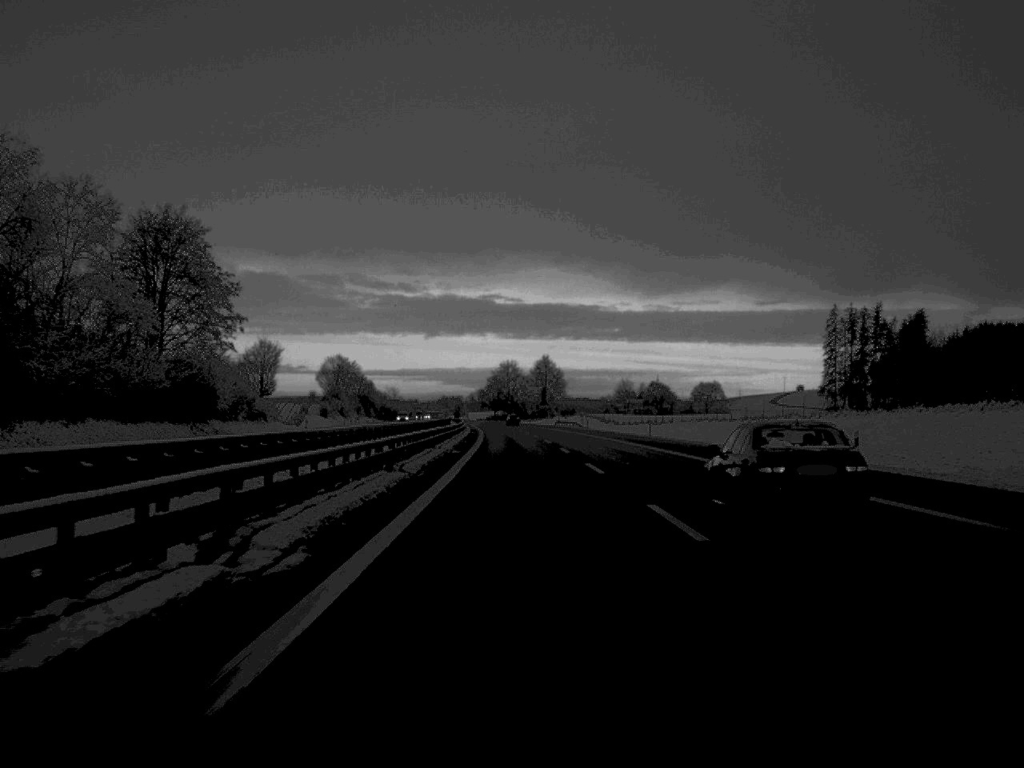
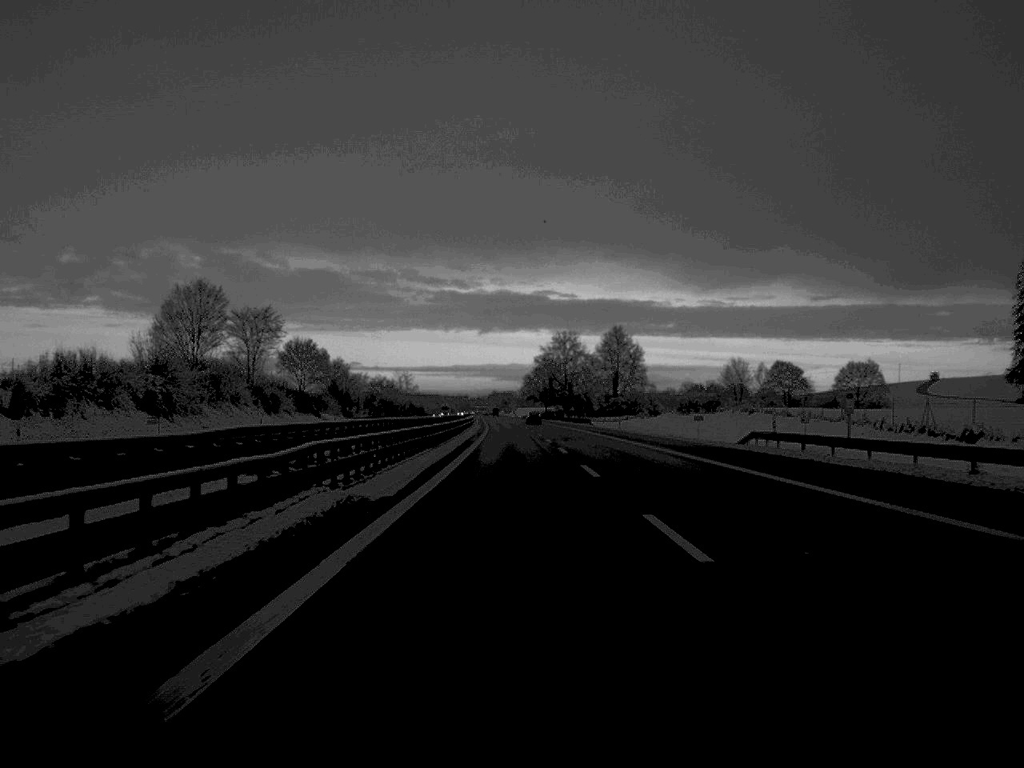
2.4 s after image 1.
(-2.7, +127.8) m; -2°
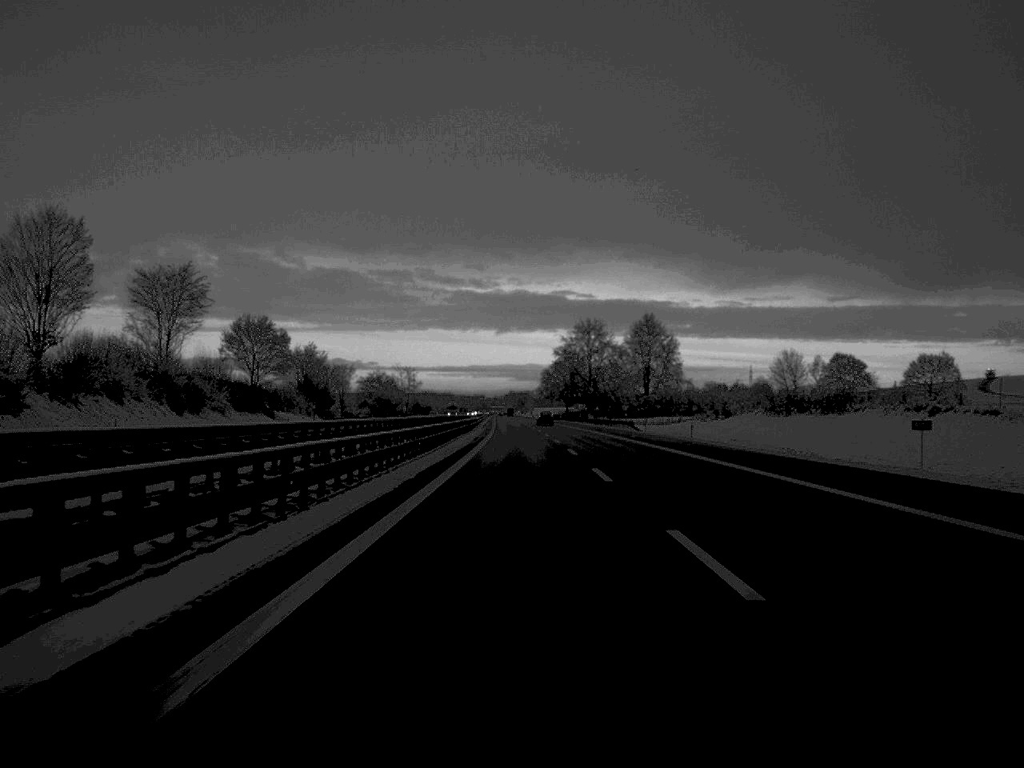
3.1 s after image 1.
(-0.3, +38.4) m; -1°
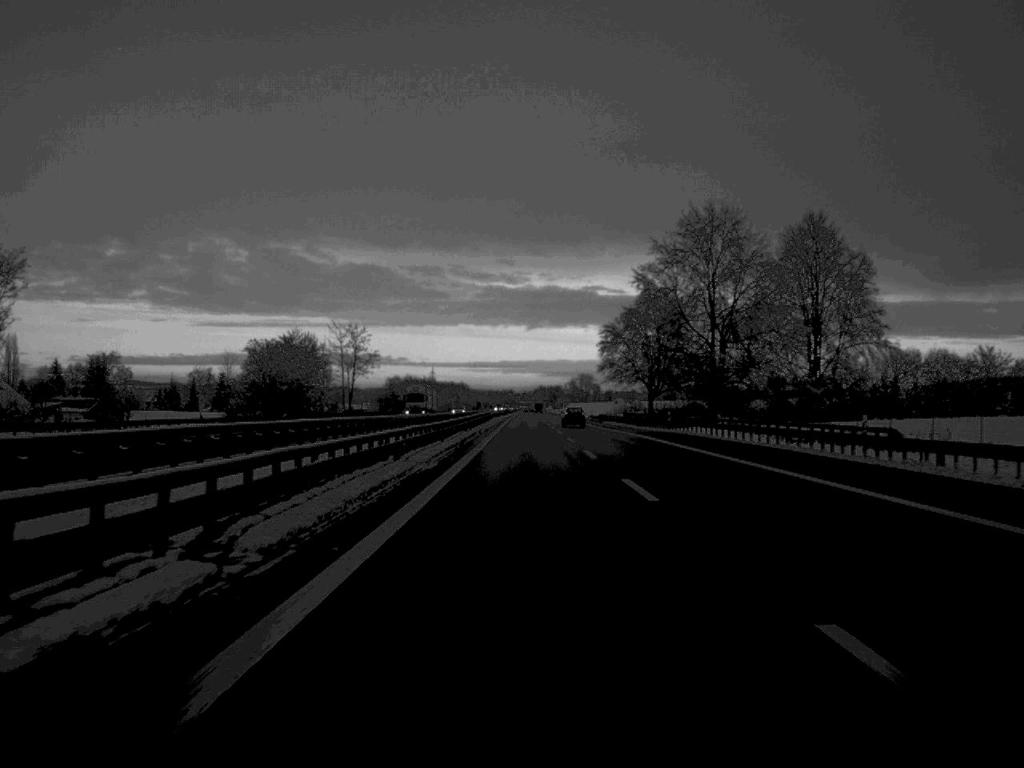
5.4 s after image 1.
(-1.7, +133.4) m; -1°
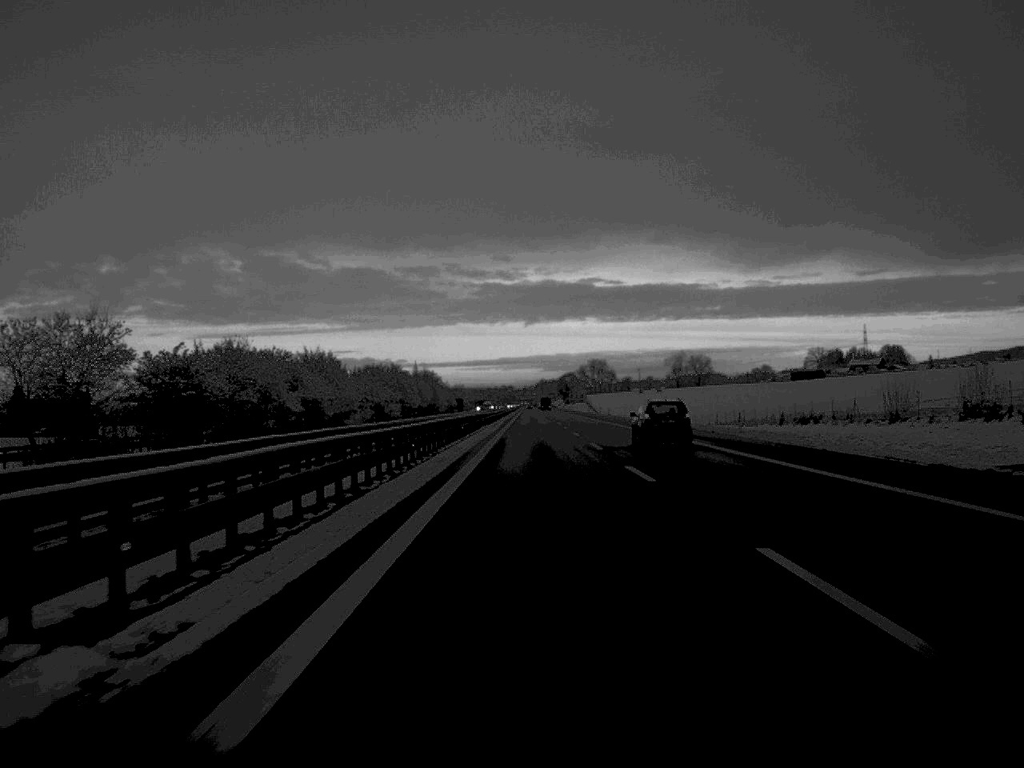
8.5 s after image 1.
(-0.4, +174.9) m; 0°
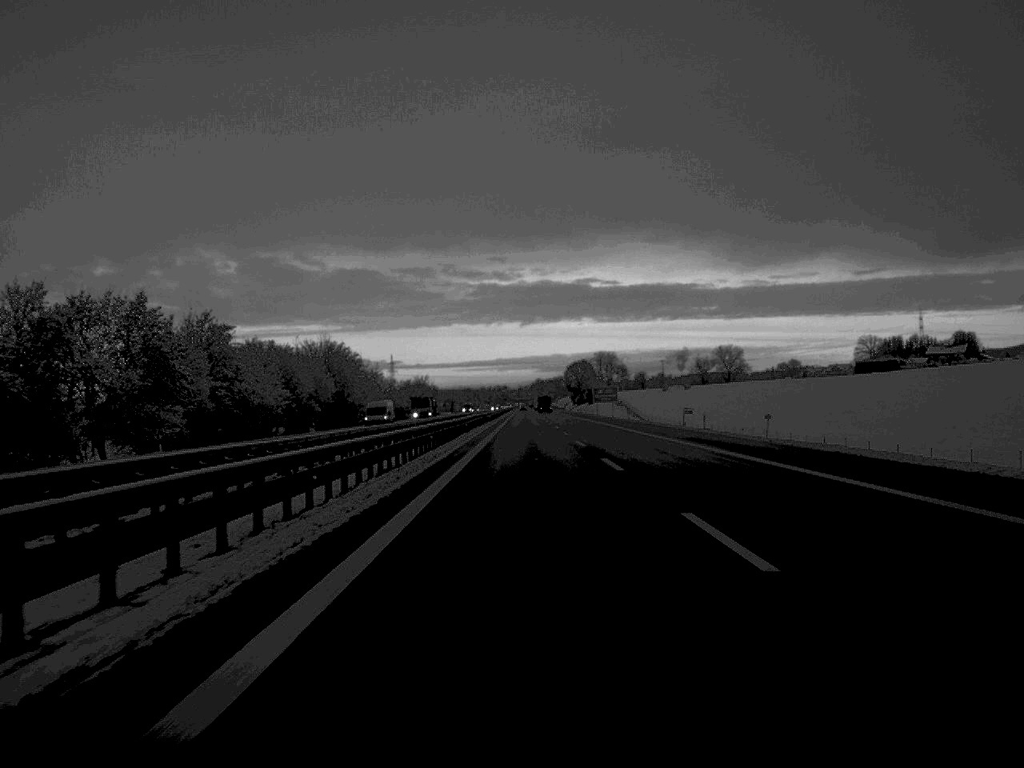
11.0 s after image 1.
(+0.3, +139.0) m; 0°
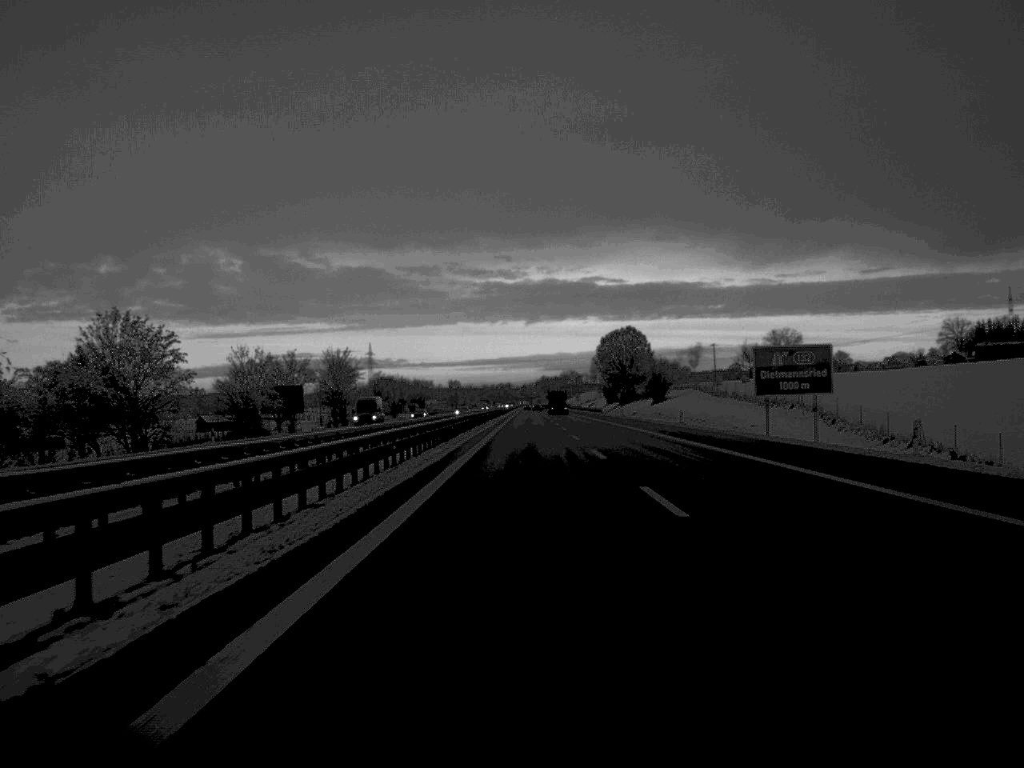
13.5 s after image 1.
(-0.4, +137.4) m; 0°
